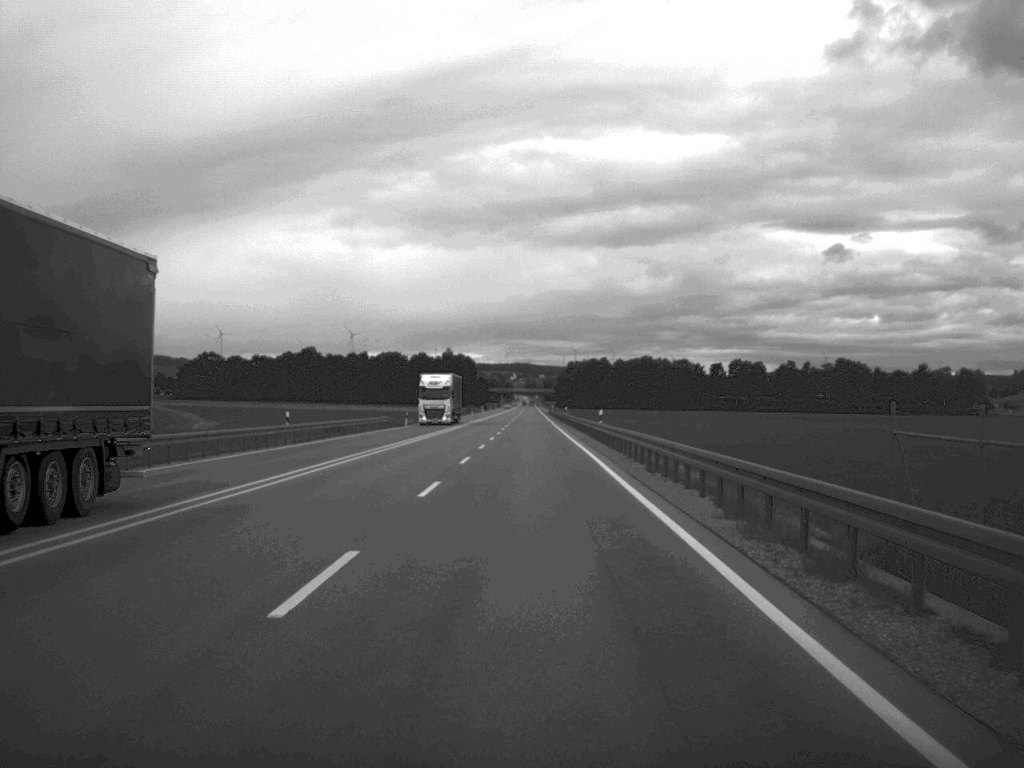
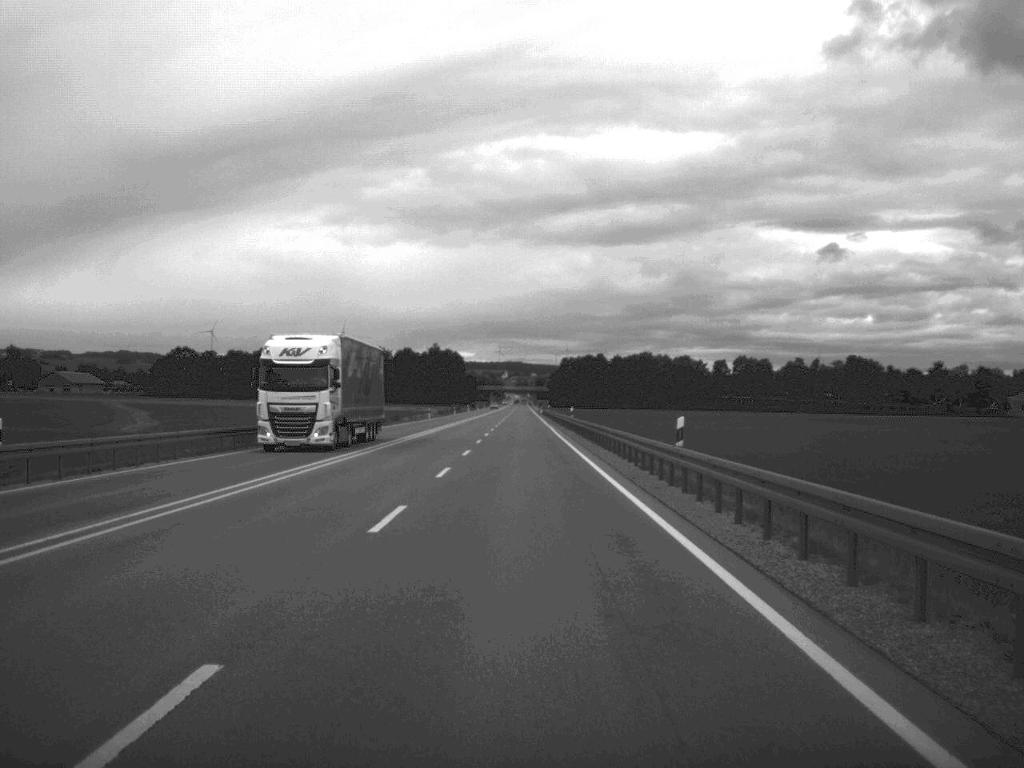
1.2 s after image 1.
(+0.1, +29.9) m; 0°
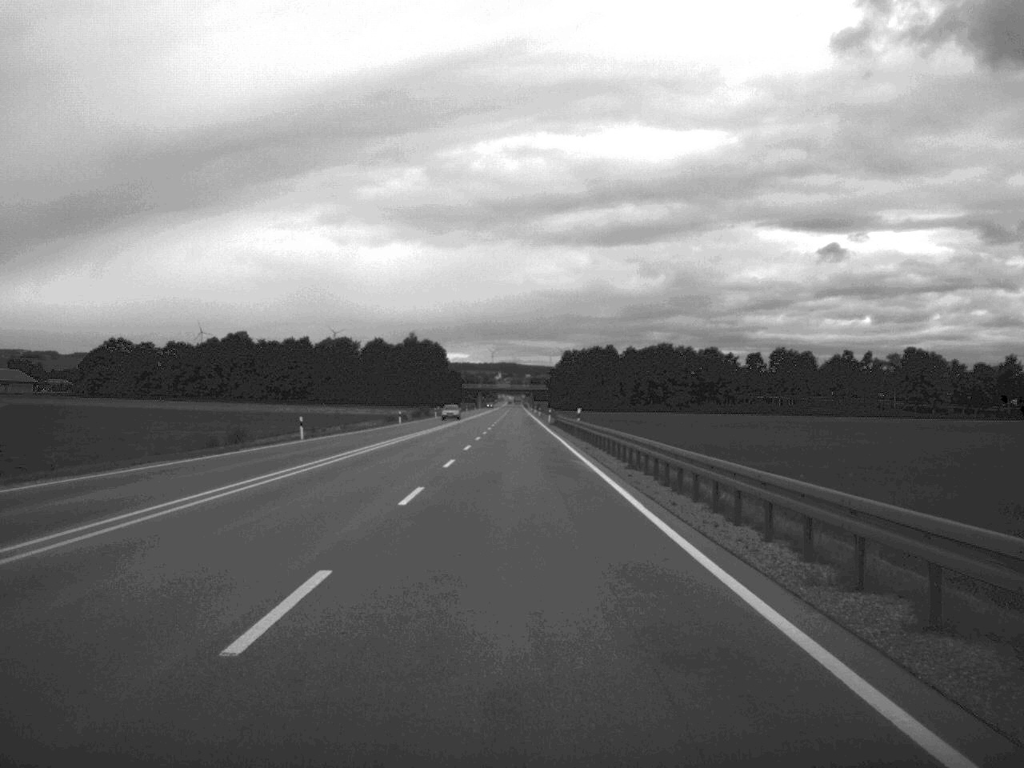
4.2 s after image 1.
(-0.3, +79.3) m; 0°
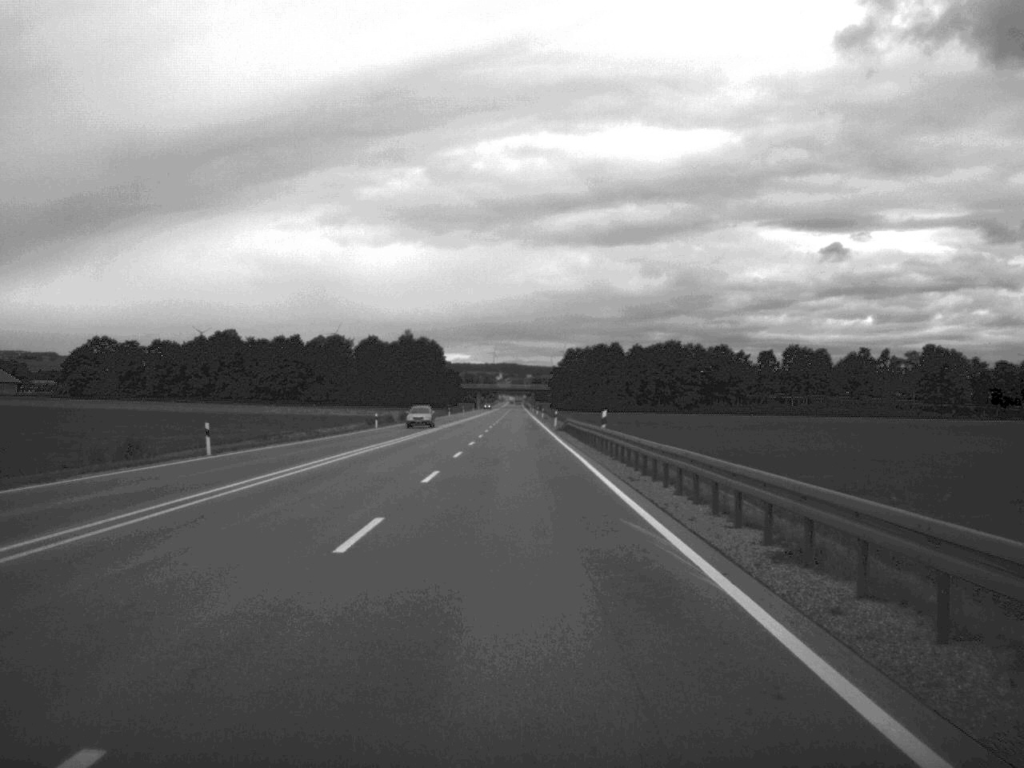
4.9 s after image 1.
(0.0, +18.2) m; 0°
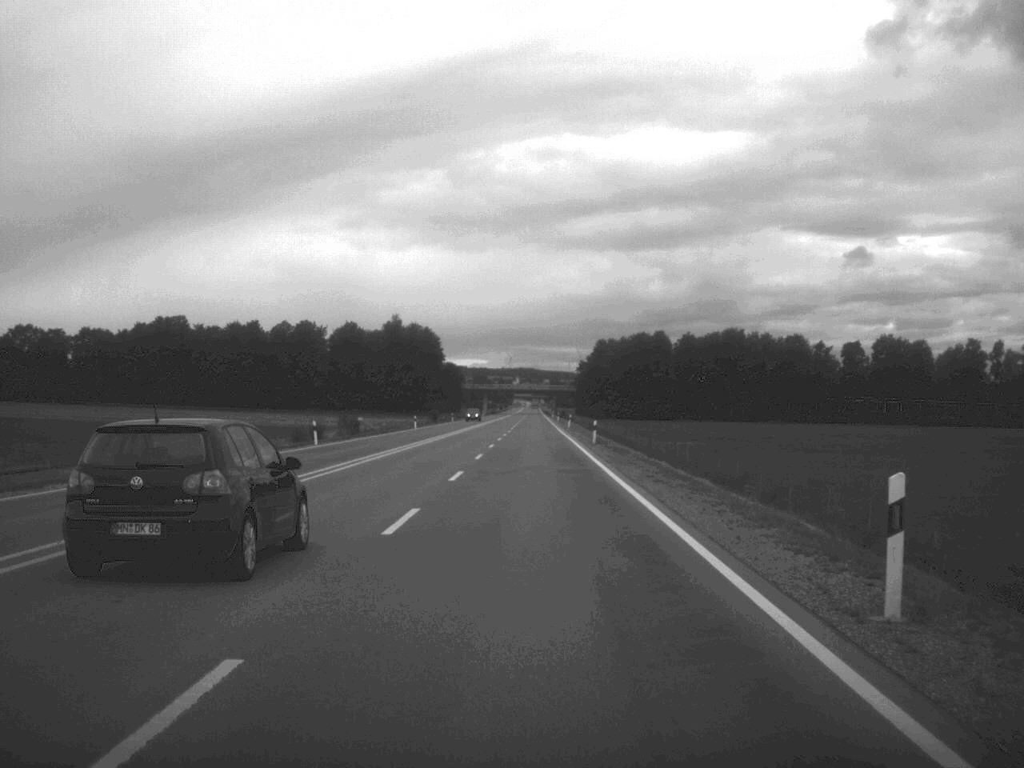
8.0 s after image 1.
(-0.6, +81.5) m; -1°
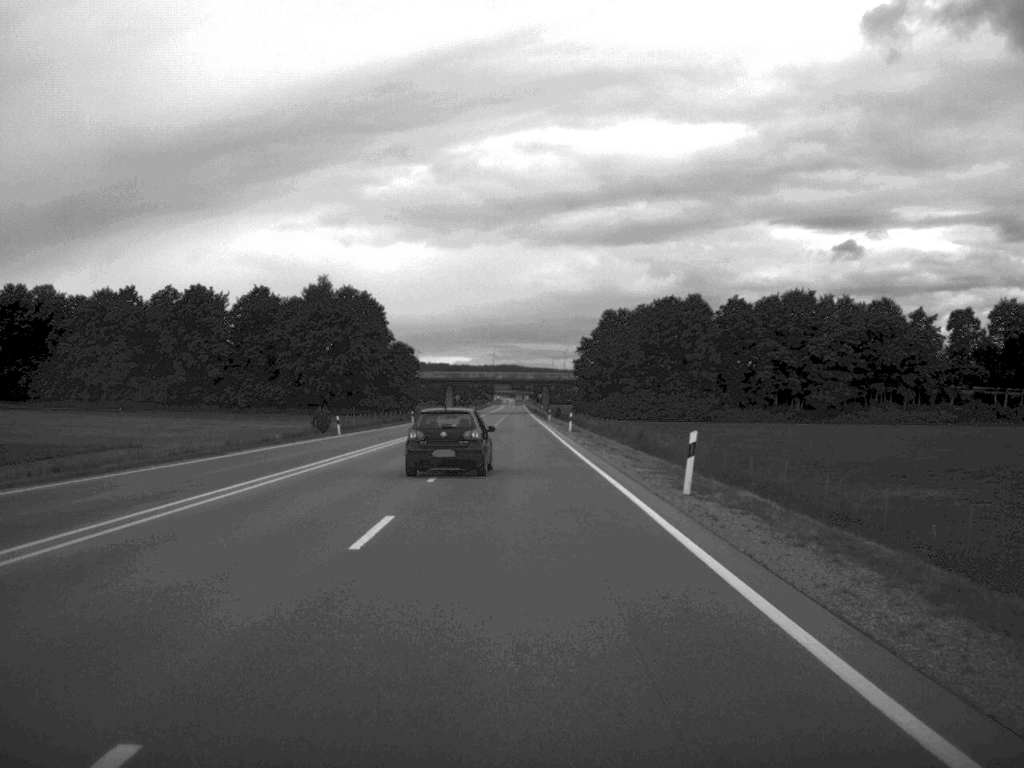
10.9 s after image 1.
(+0.5, +85.9) m; +1°
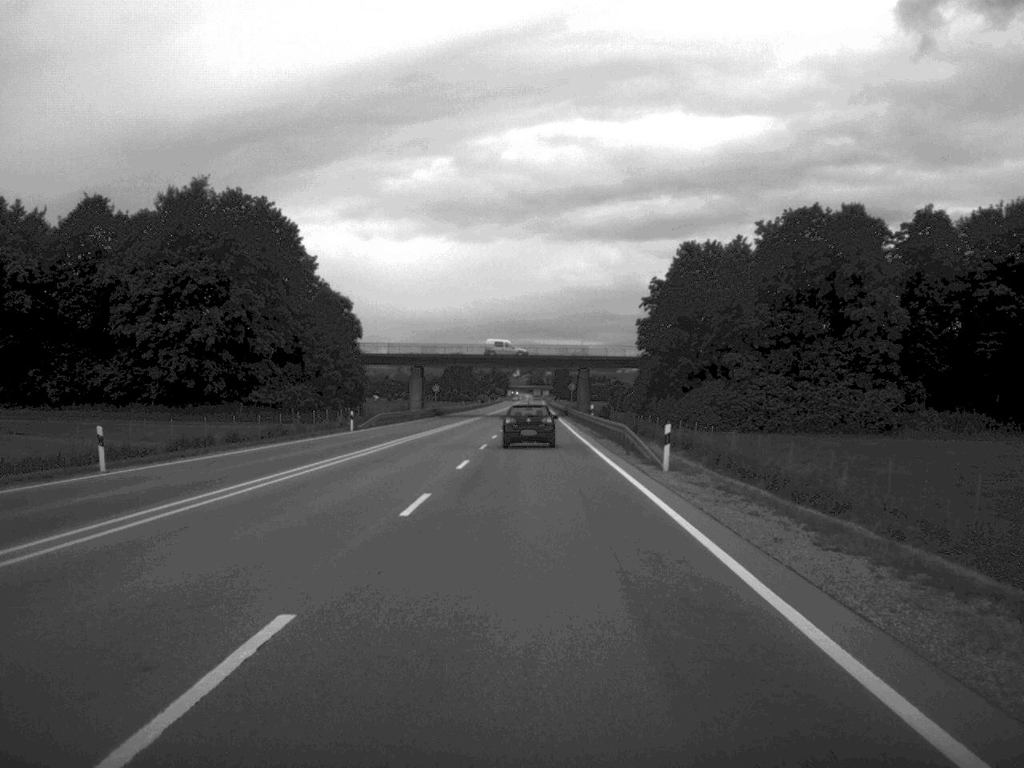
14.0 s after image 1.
(-0.6, +92.2) m; -1°
